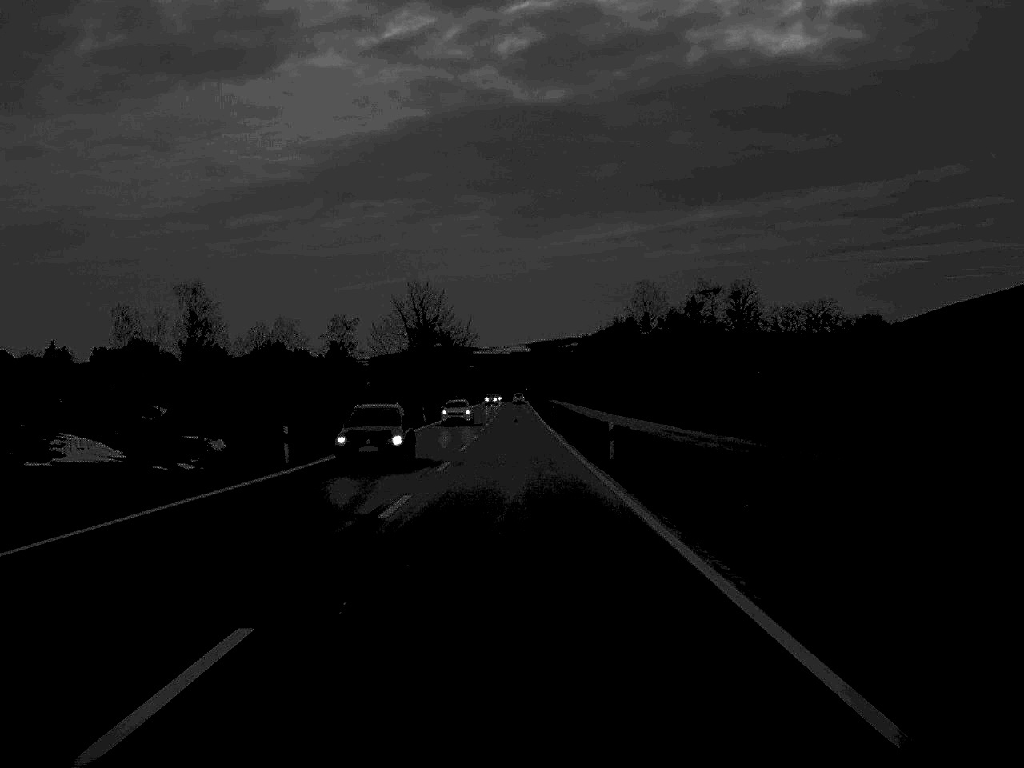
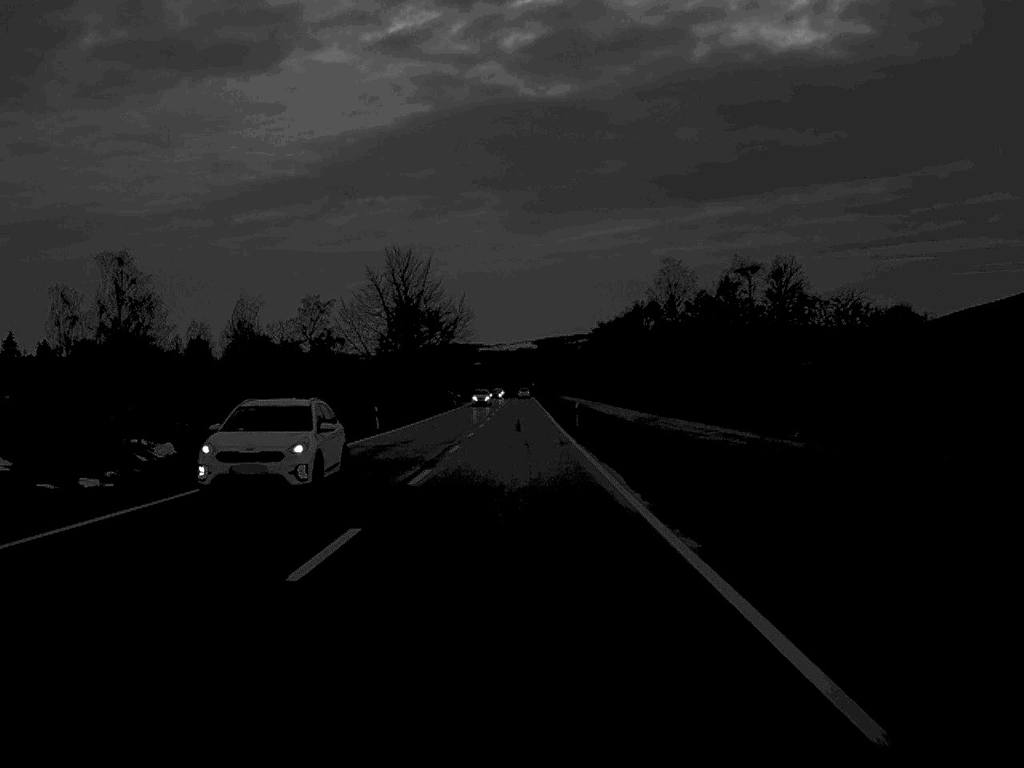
(-0.1, +30.3) m; 0°
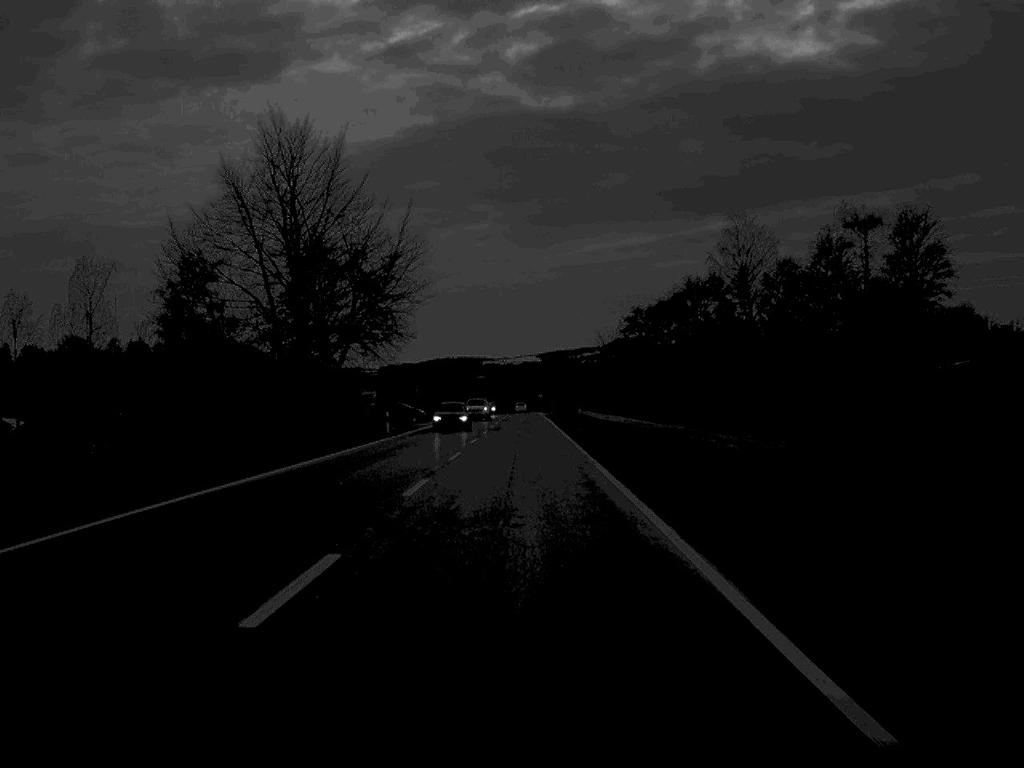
(-0.1, +61.3) m; 0°
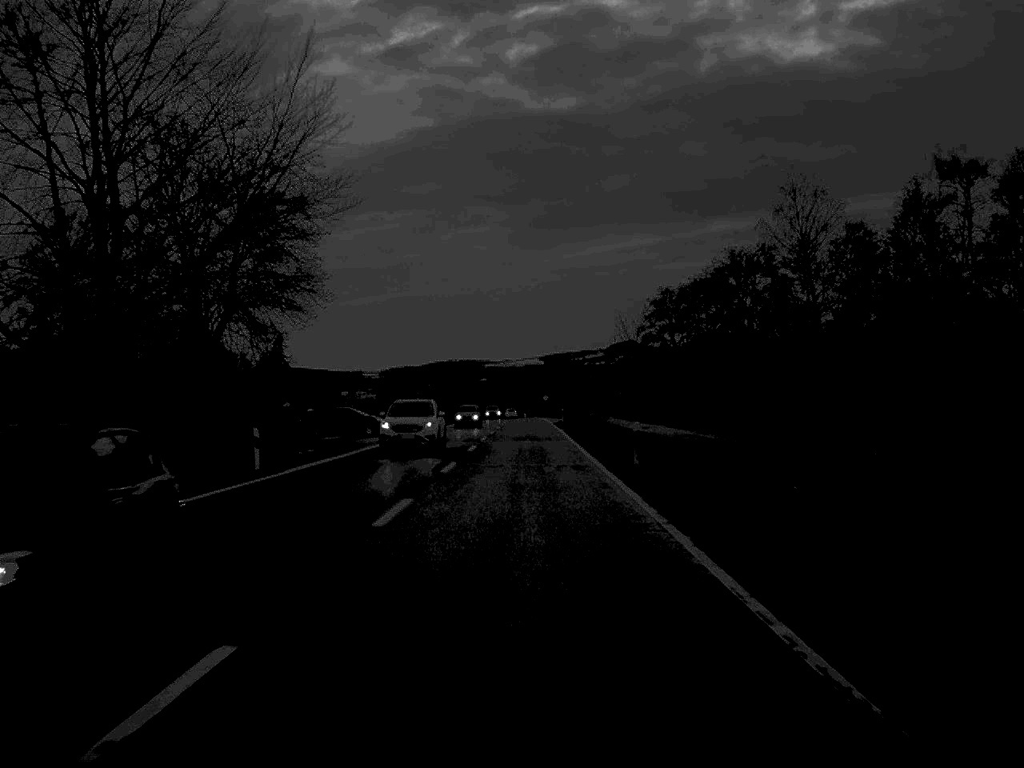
(0.0, +29.0) m; 0°
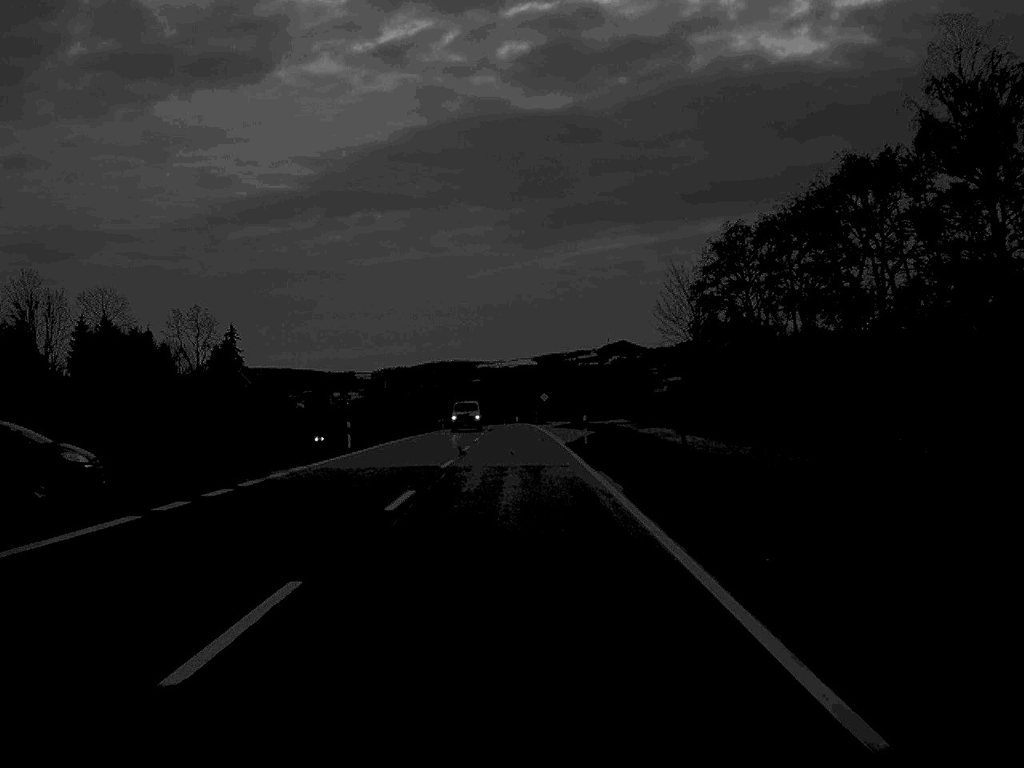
(+0.2, +45.1) m; 0°
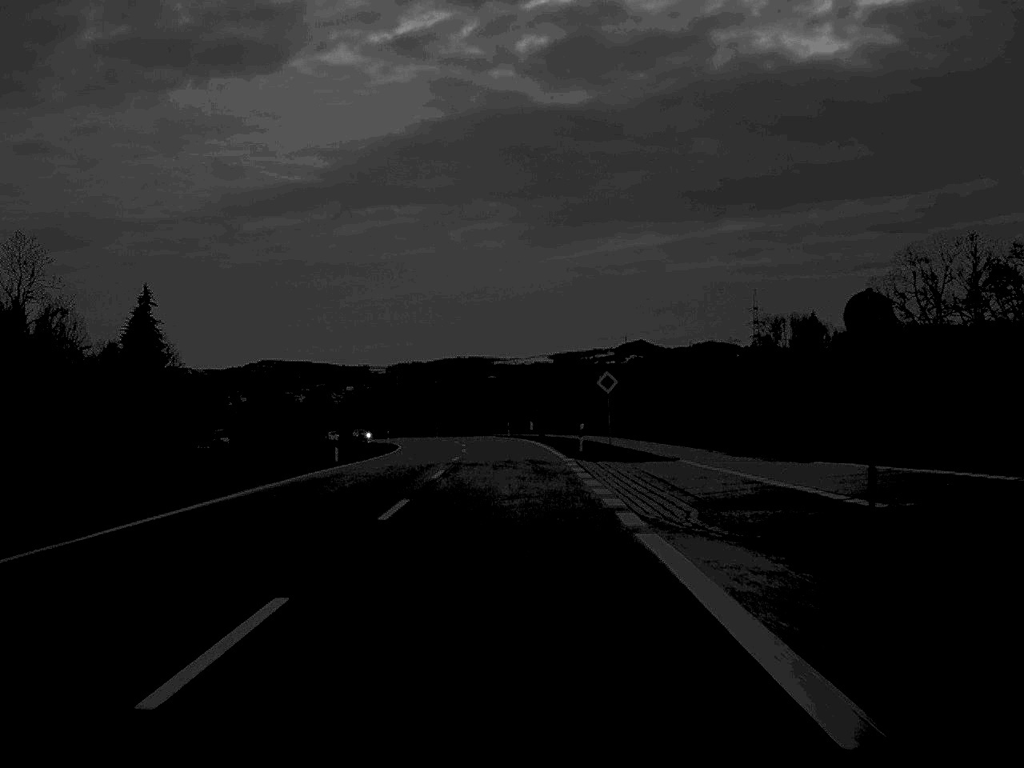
(-0.4, +74.0) m; -1°
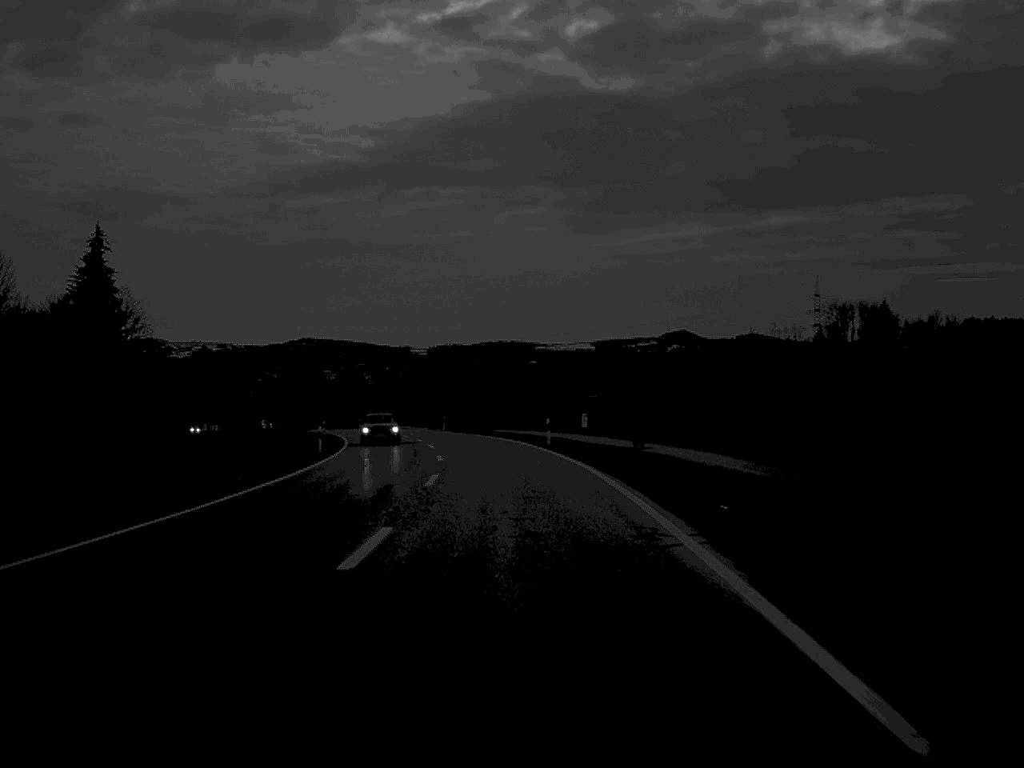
(-0.5, +42.4) m; -2°
